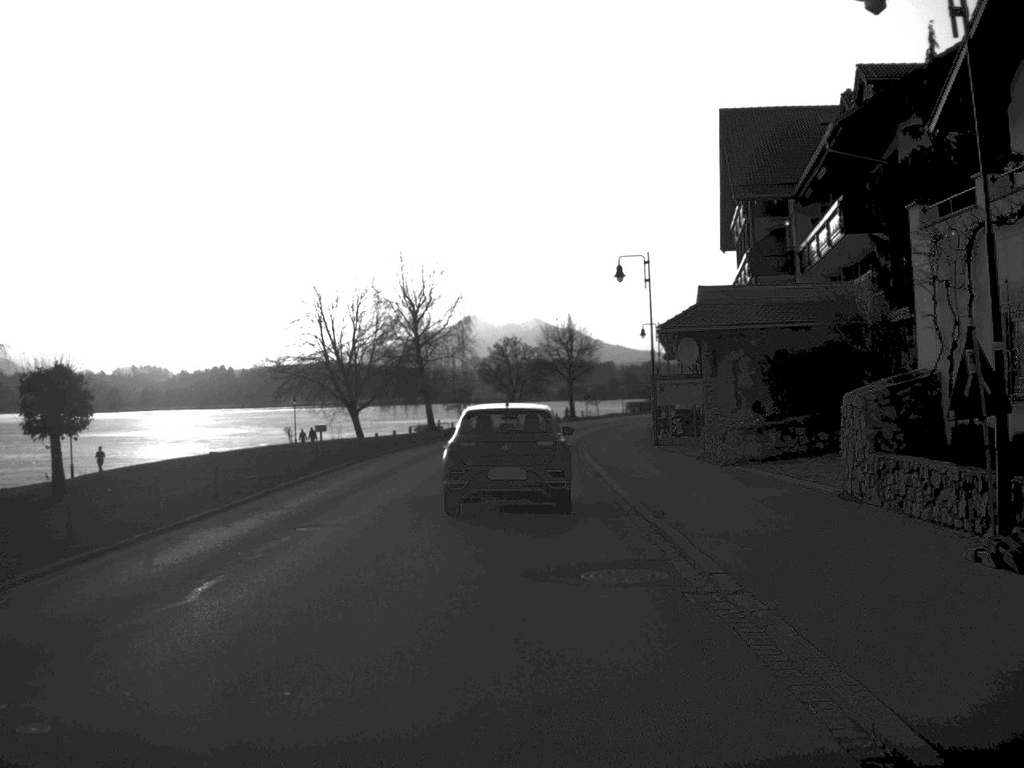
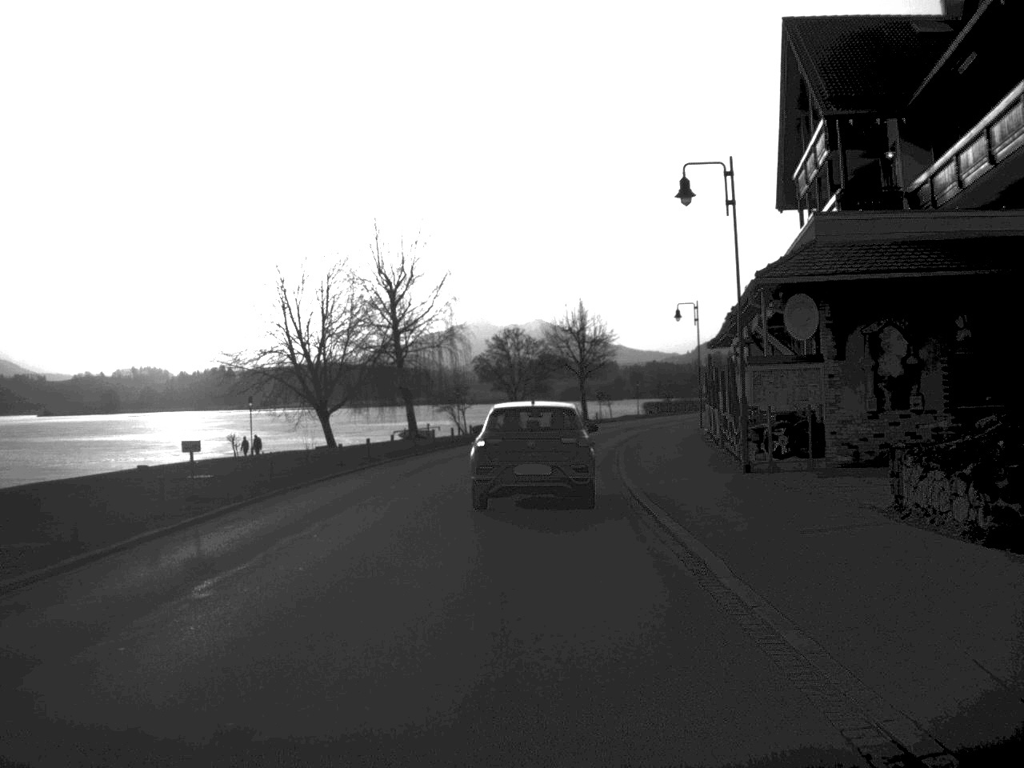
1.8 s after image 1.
(-0.1, +15.0) m; 0°
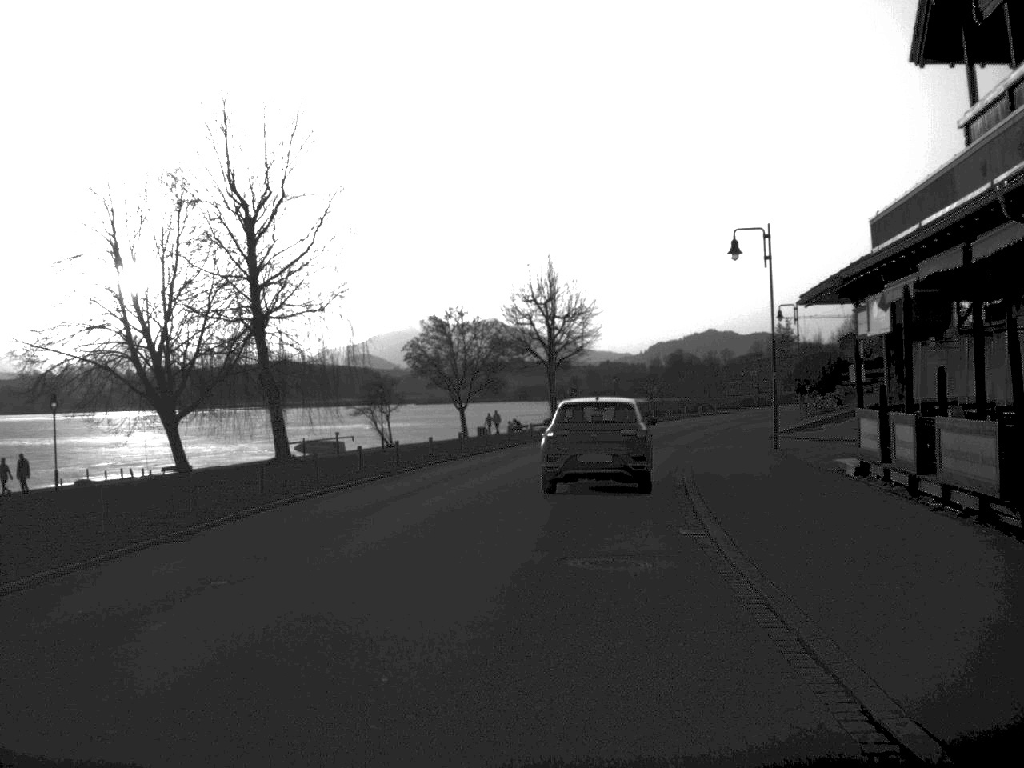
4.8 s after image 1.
(+0.3, +24.9) m; +2°
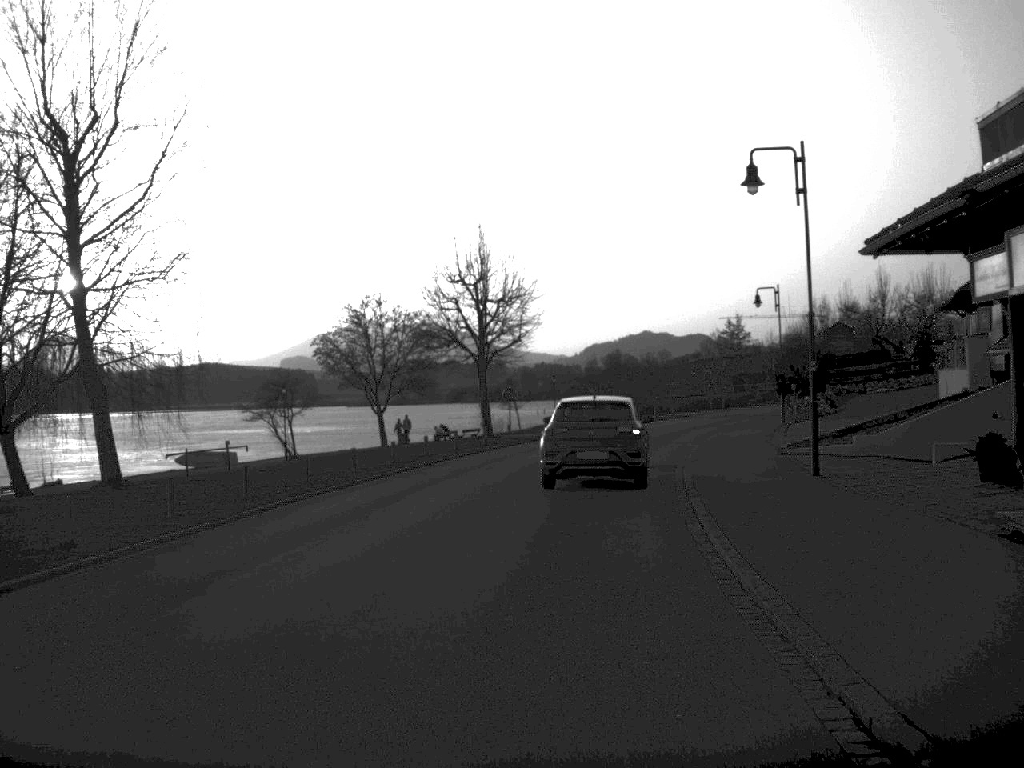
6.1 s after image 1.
(+0.3, +10.8) m; +3°
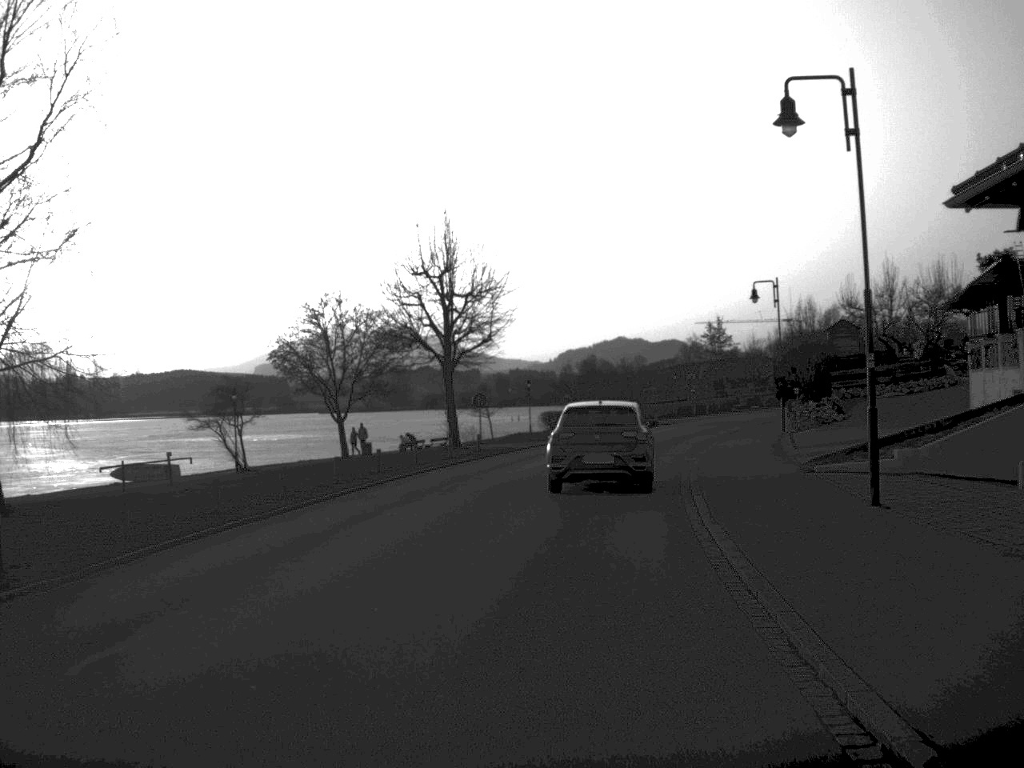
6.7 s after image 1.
(+0.1, +5.3) m; +1°
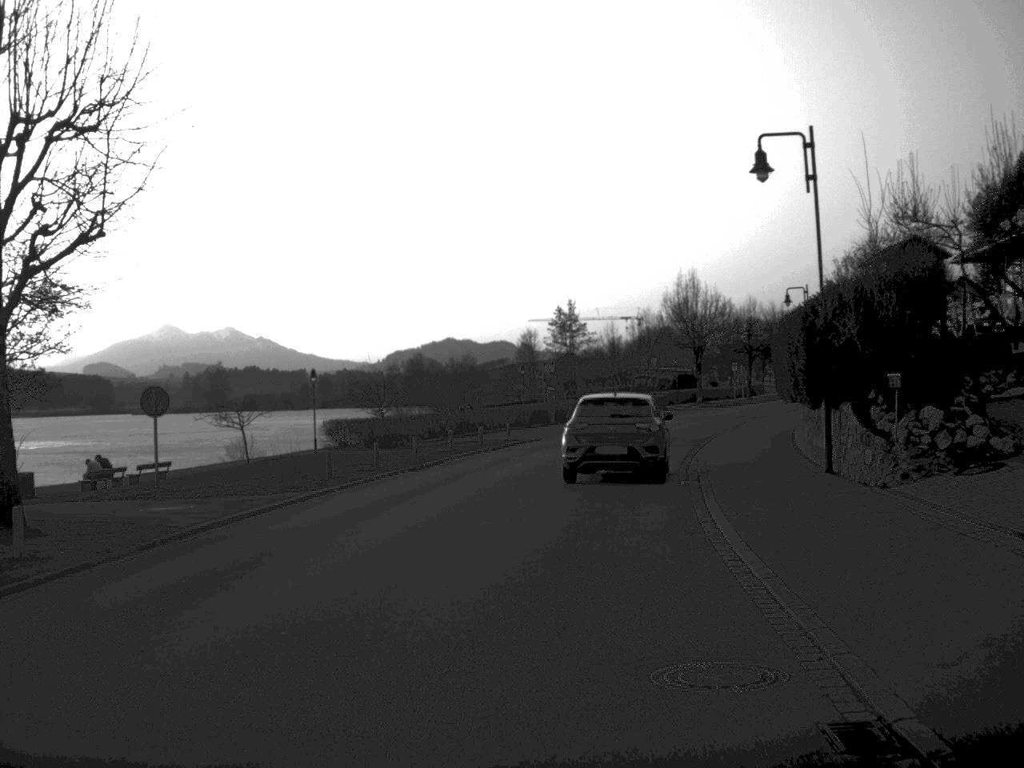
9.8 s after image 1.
(+1.8, +27.3) m; +8°
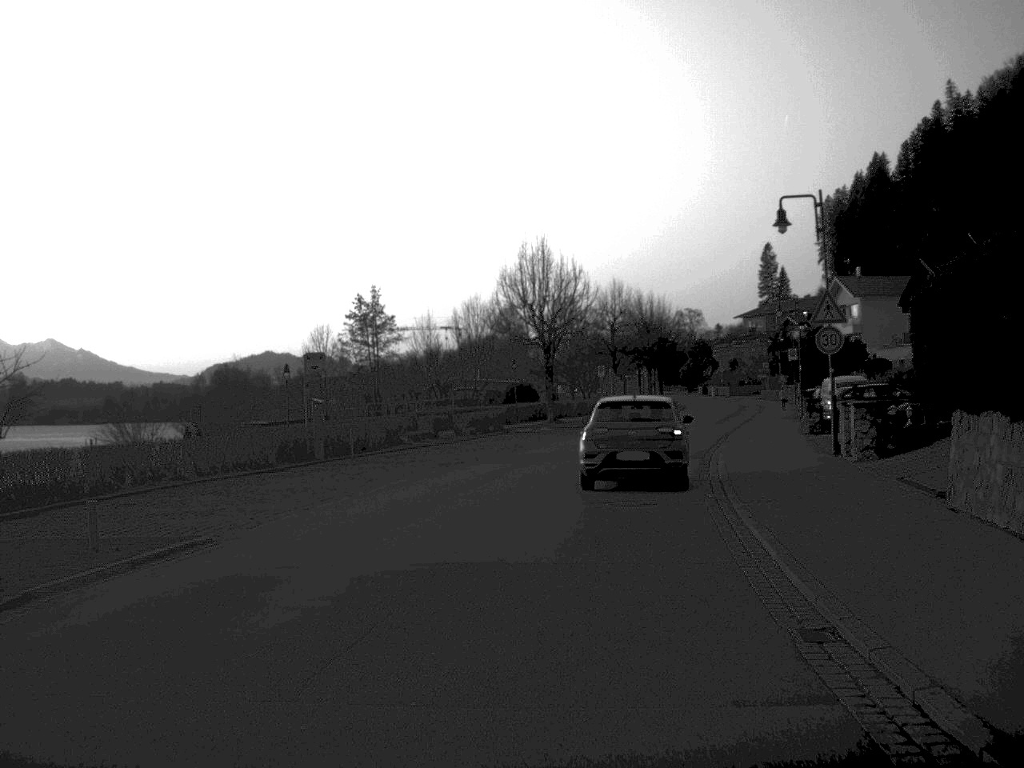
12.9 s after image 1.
(+2.0, +28.9) m; +8°
